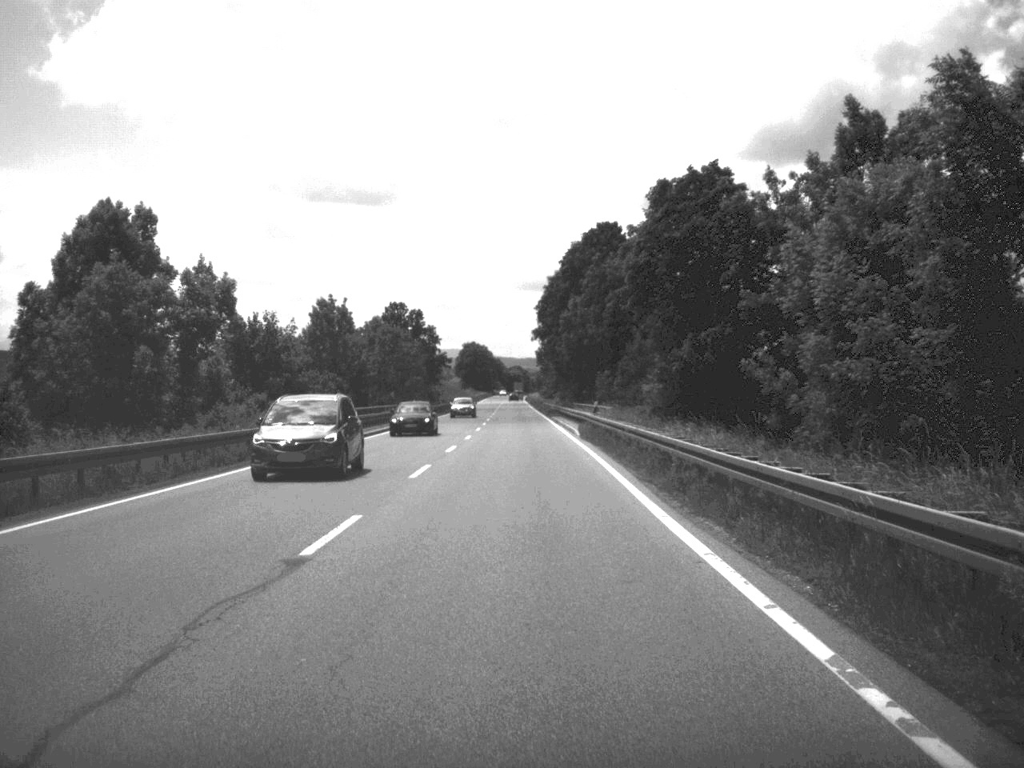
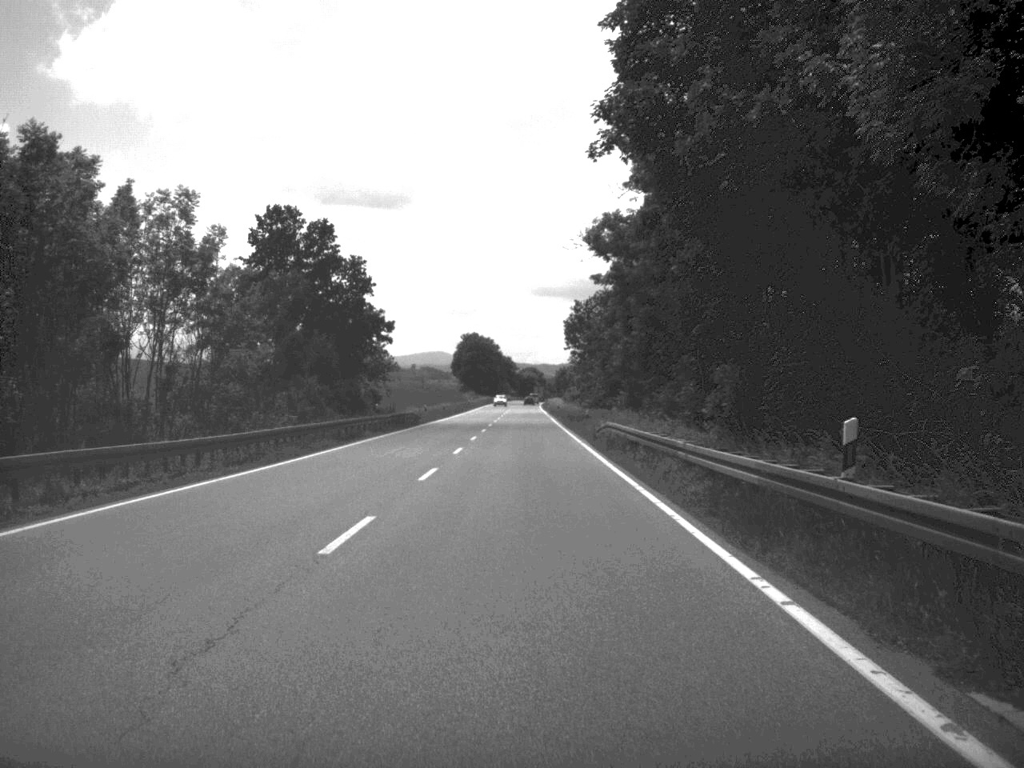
(-0.6, +82.1) m; -1°
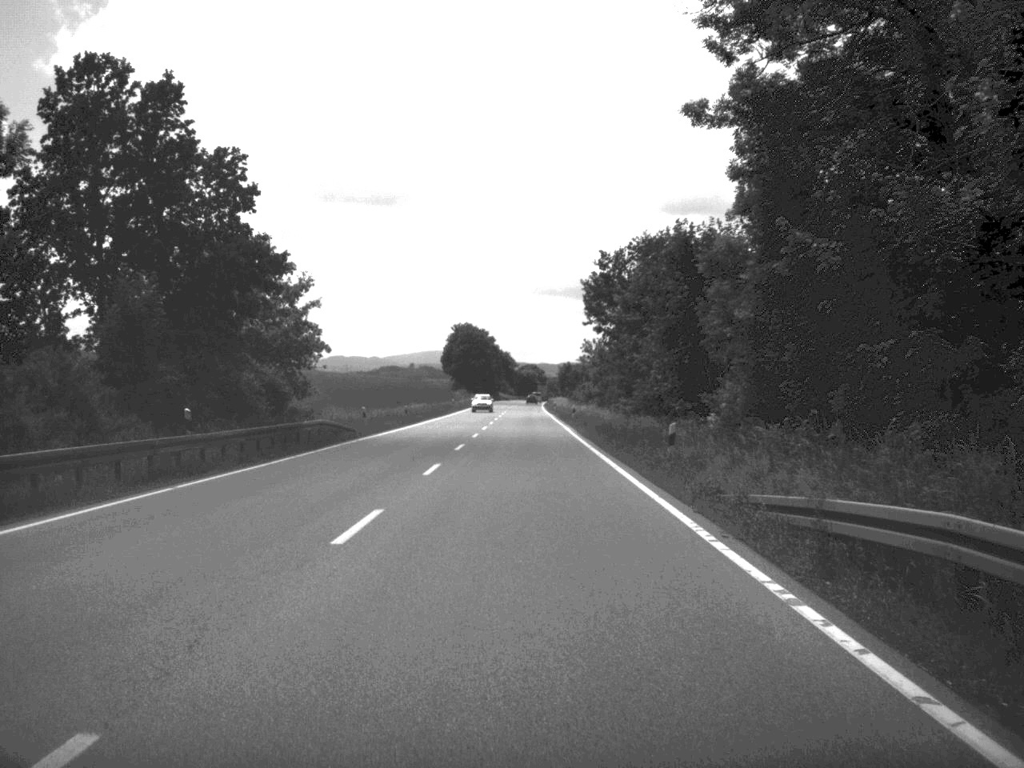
(-0.1, +34.6) m; 0°
